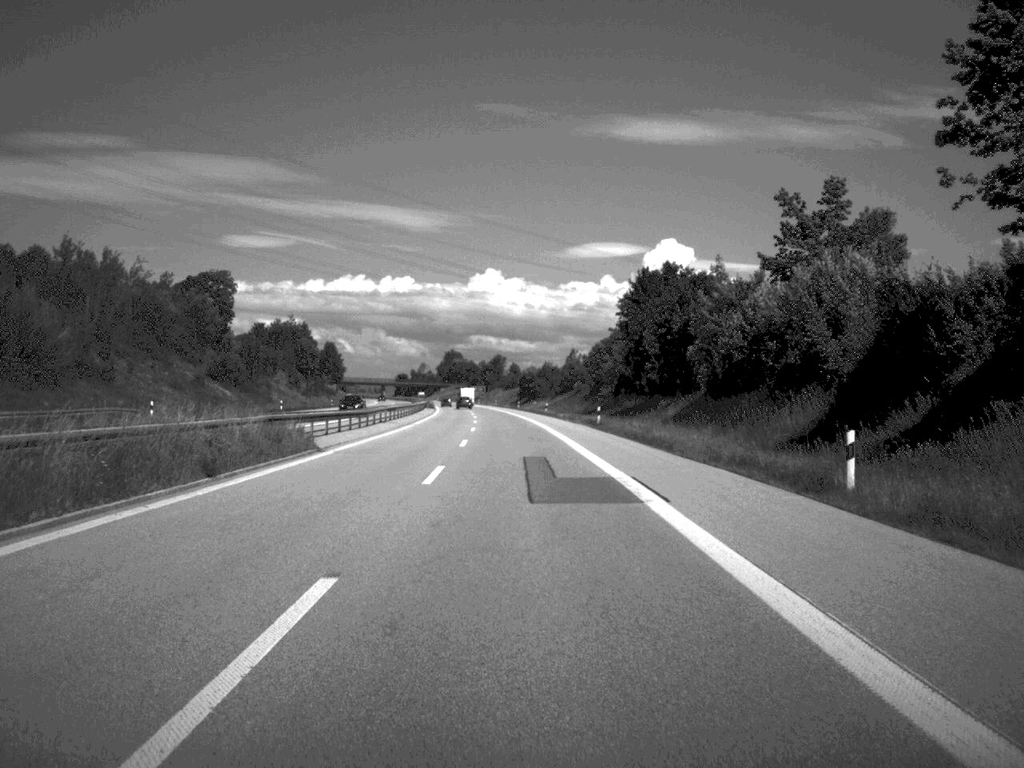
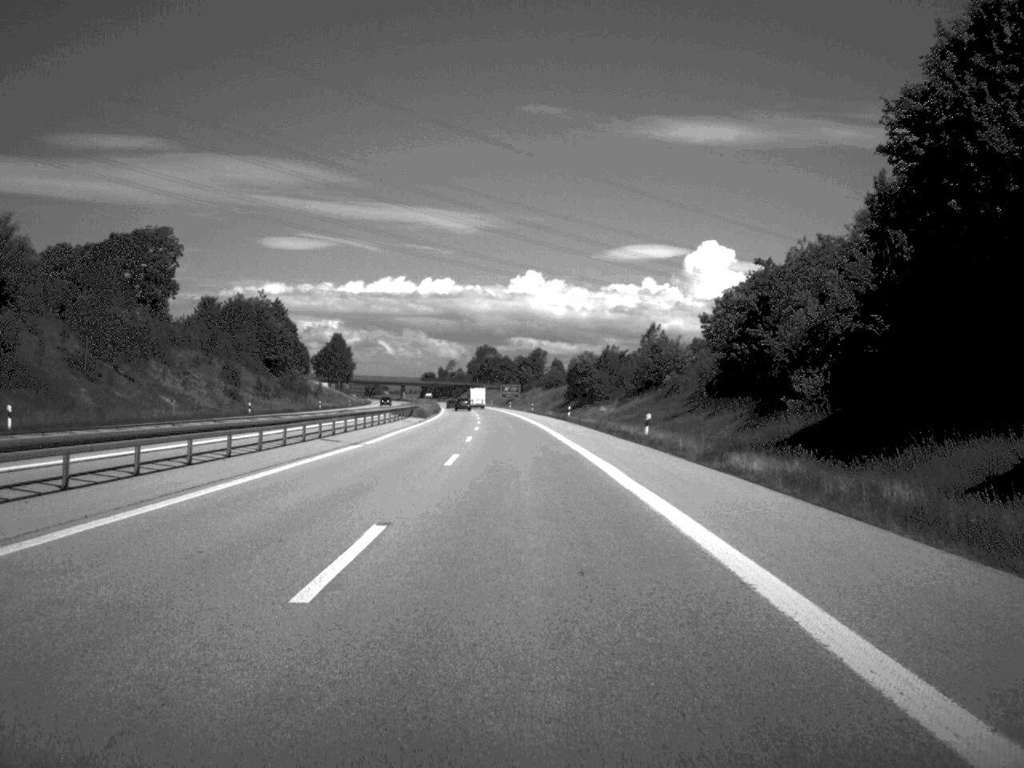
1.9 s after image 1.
(-1.1, +69.5) m; -2°
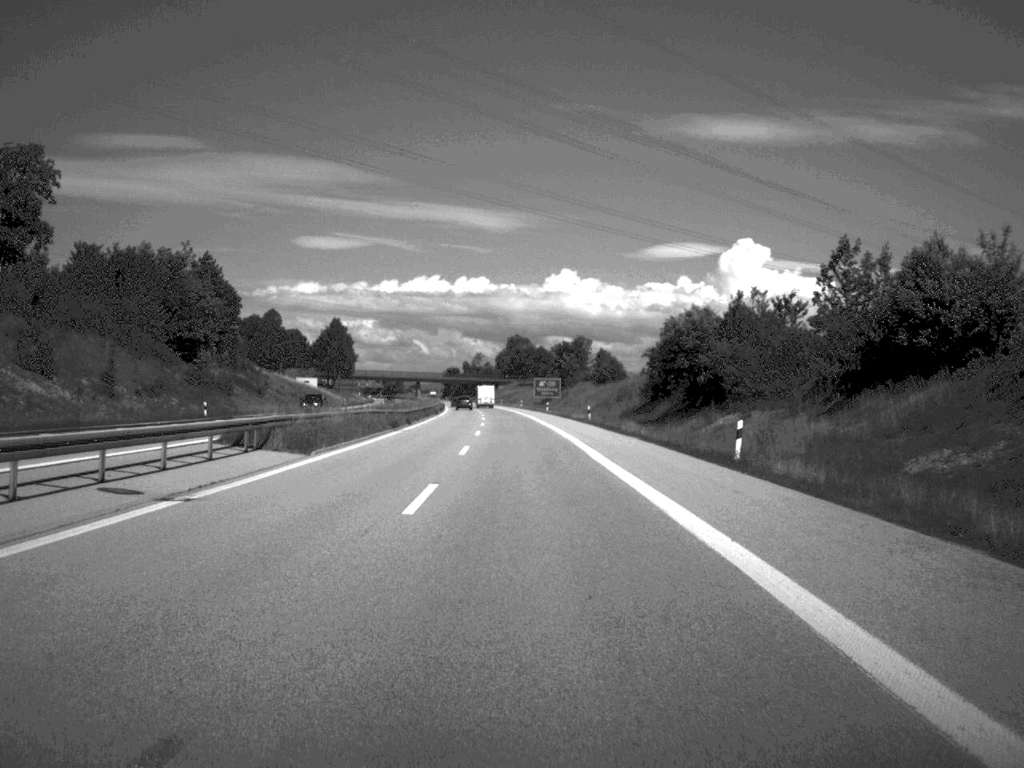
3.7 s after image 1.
(-1.0, +65.6) m; -2°
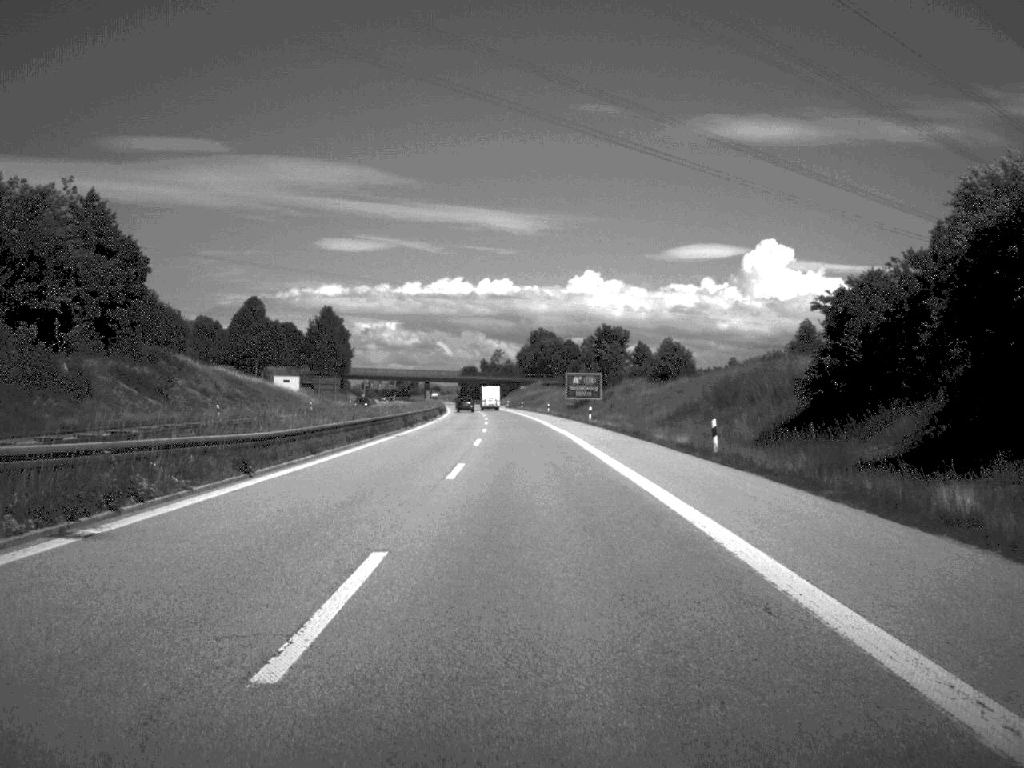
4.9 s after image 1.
(-0.4, +45.3) m; -1°
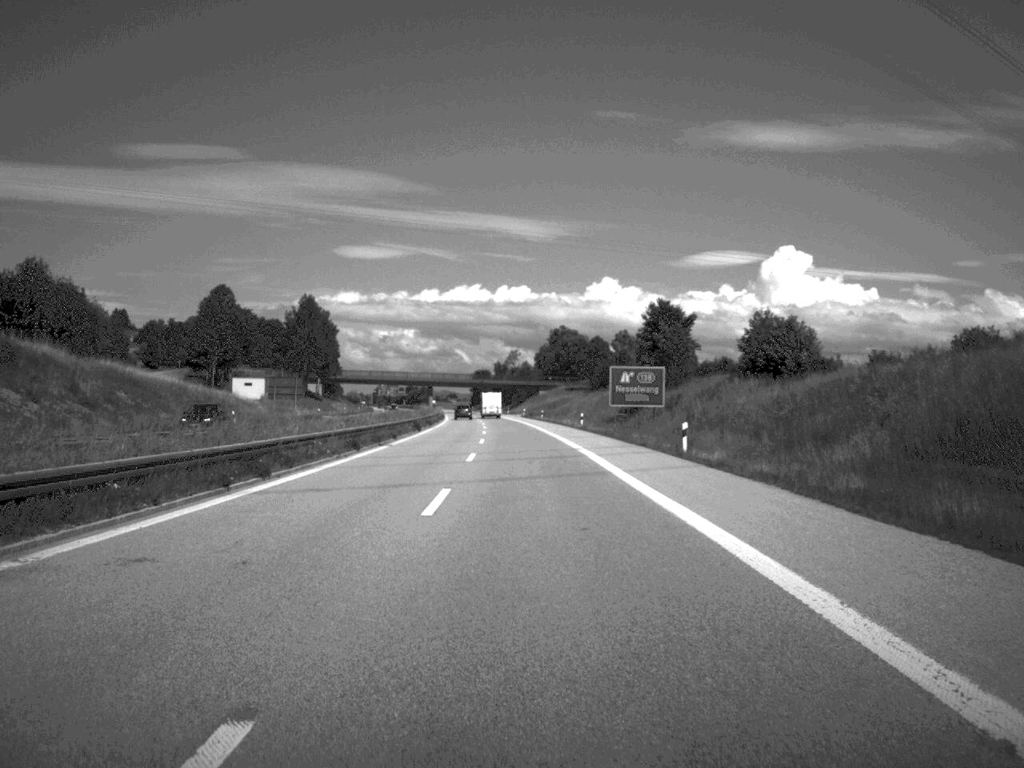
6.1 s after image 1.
(-0.3, +42.2) m; -1°
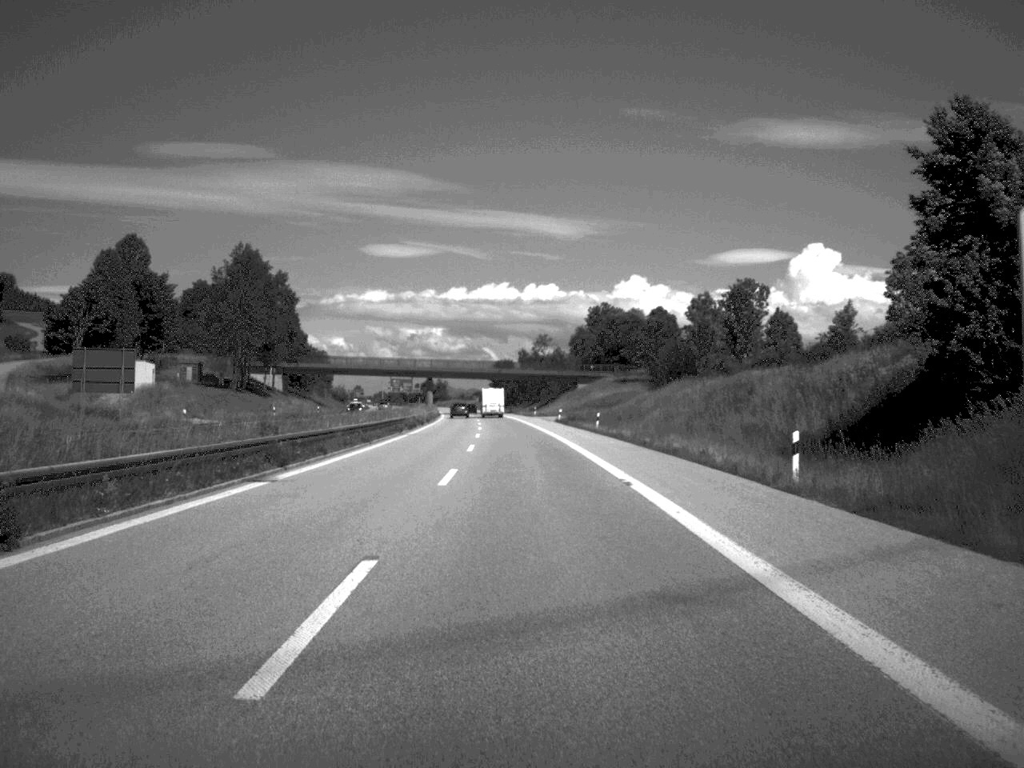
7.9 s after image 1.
(-0.8, +64.9) m; -1°
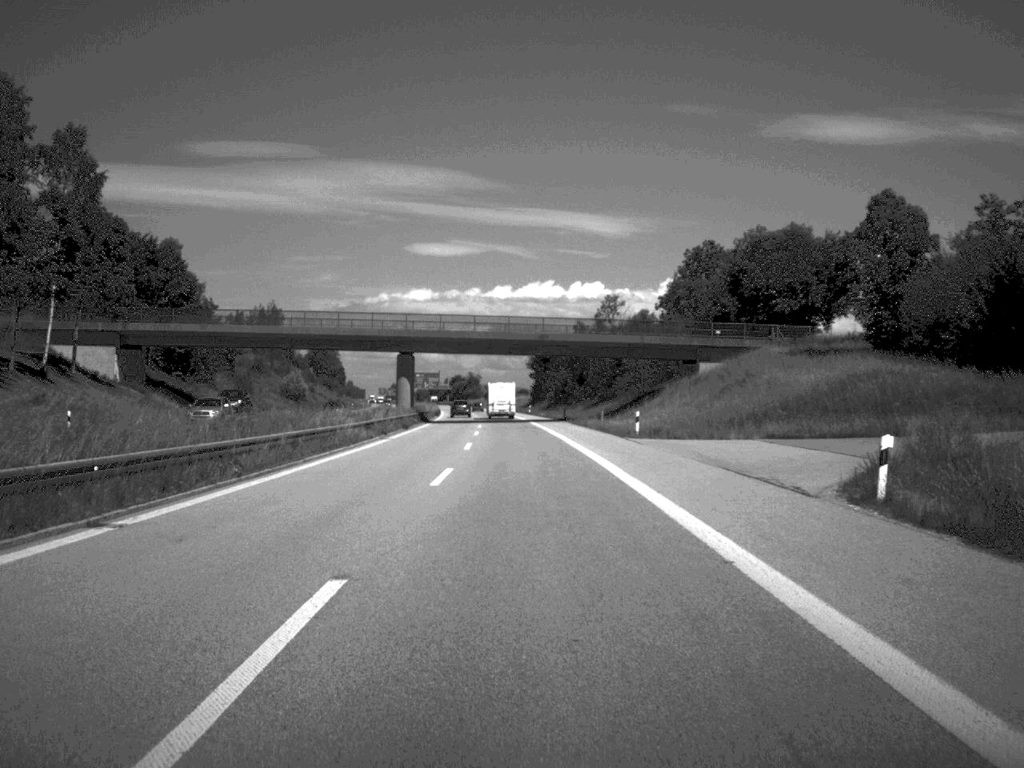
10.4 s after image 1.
(-1.8, +89.9) m; -2°
